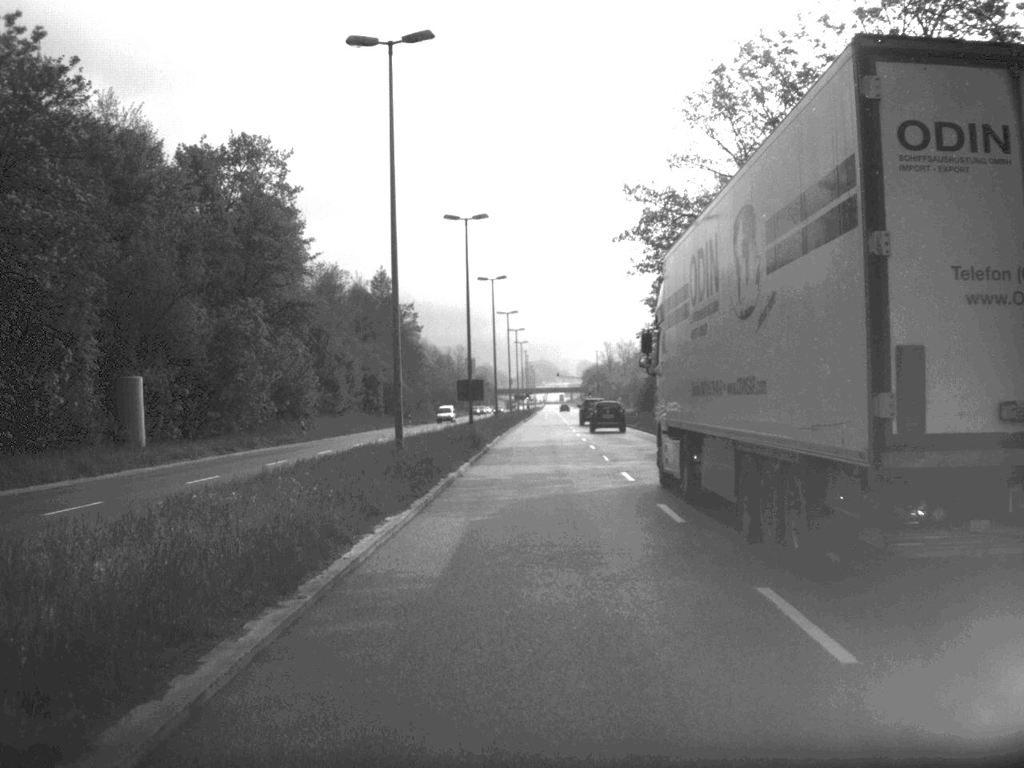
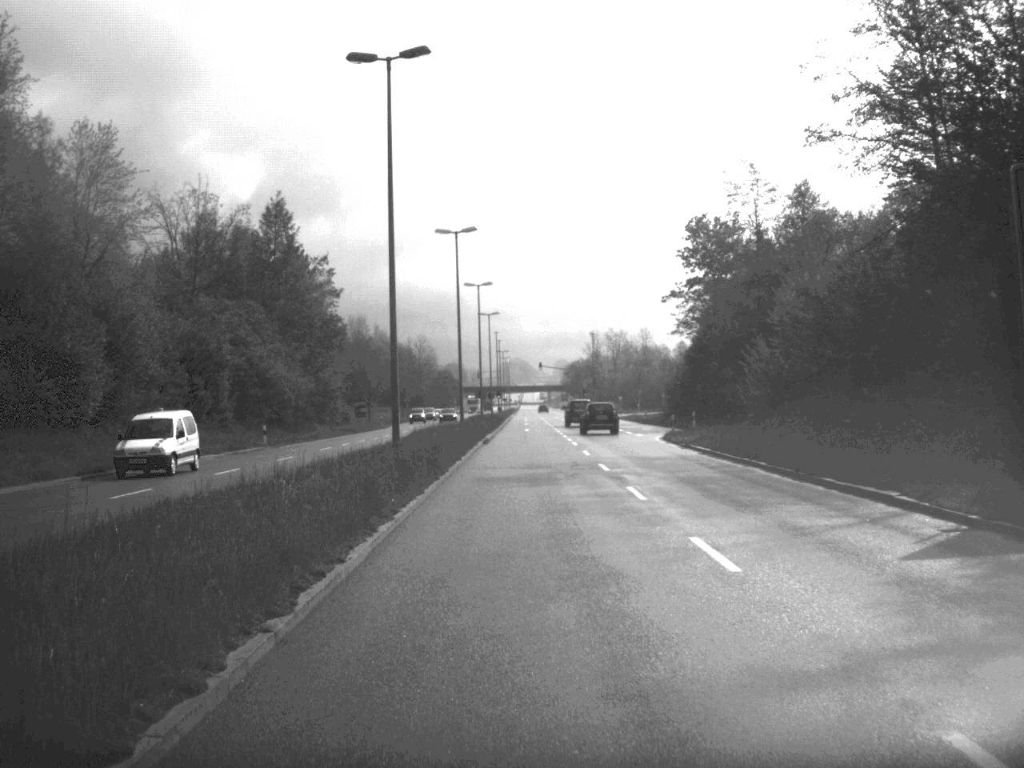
(+0.4, +57.6) m; +1°
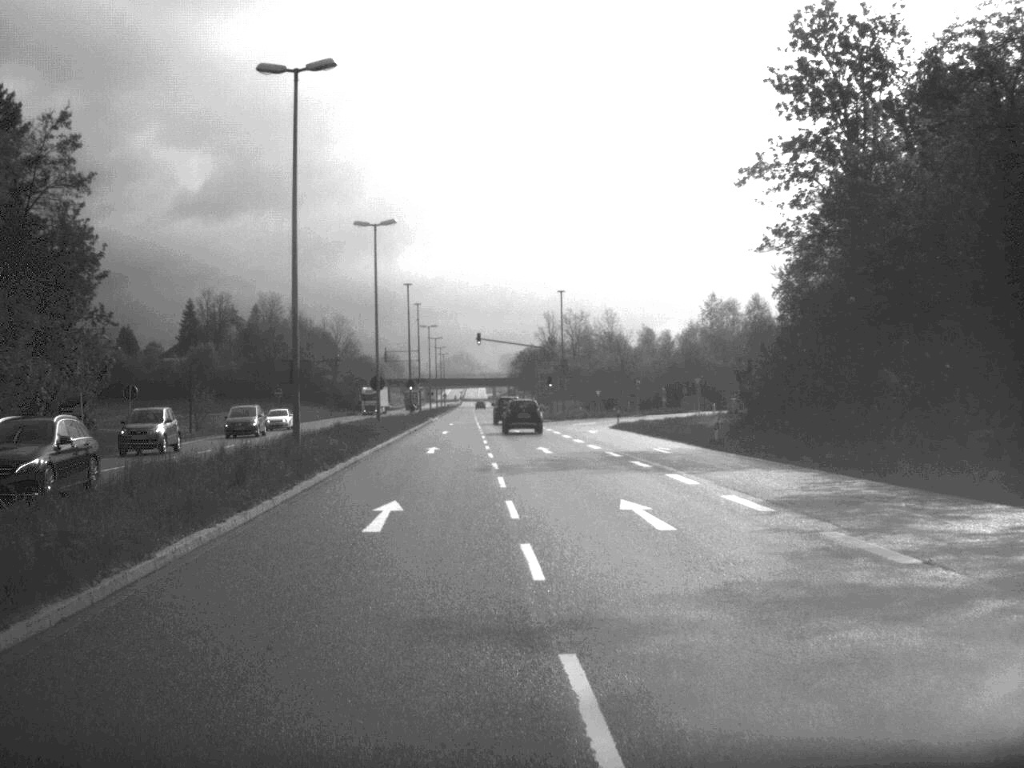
(+1.1, +59.8) m; +2°
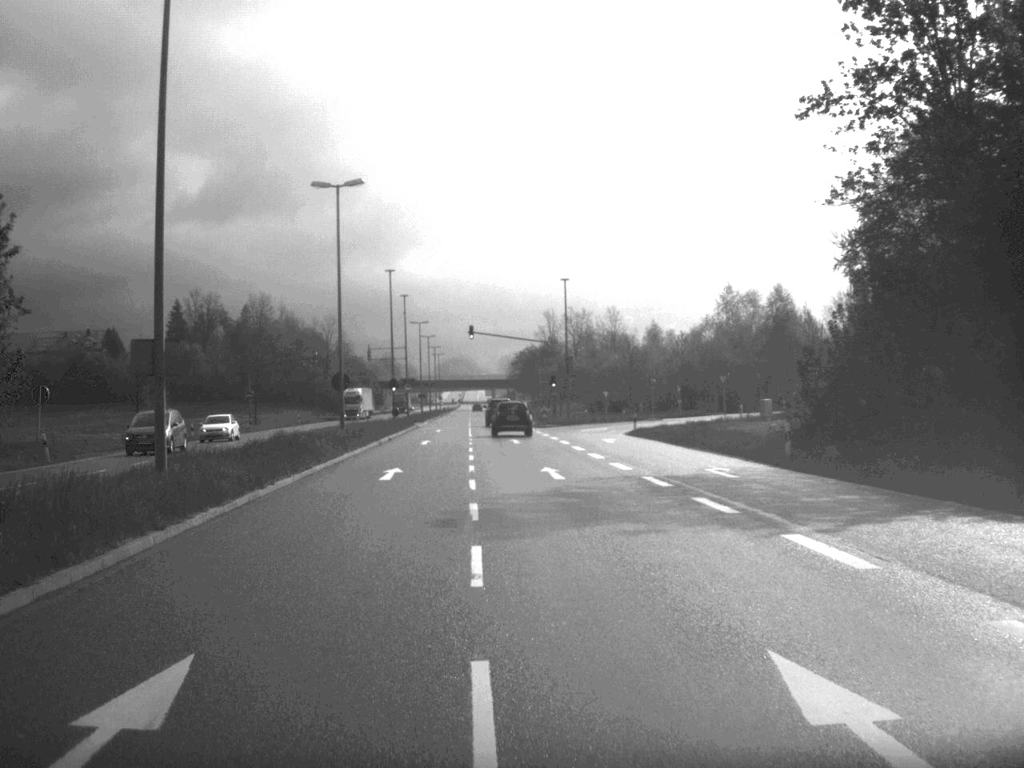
(0.0, +12.2) m; 0°
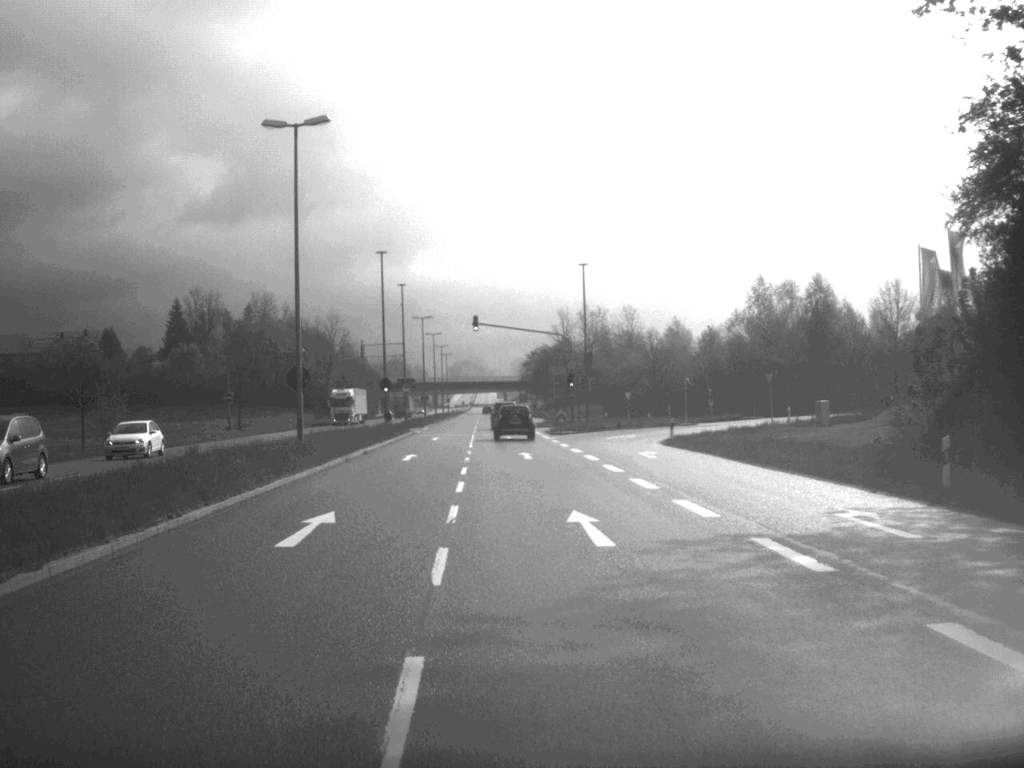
(-0.1, +11.7) m; -1°
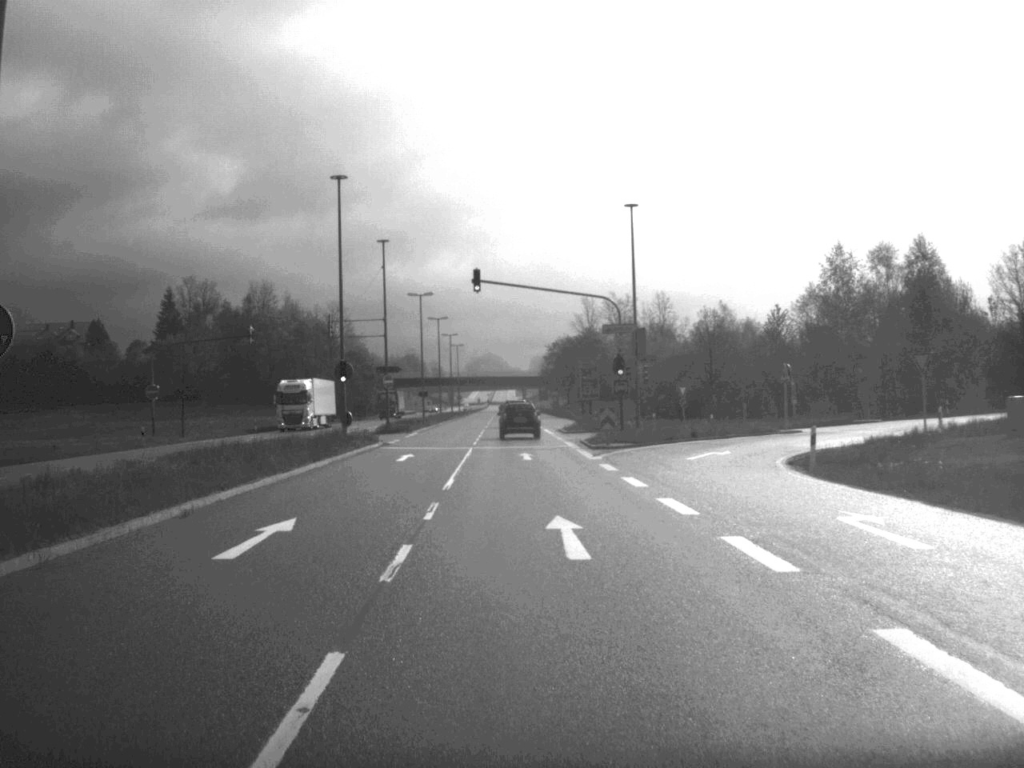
(-0.2, +23.9) m; -1°
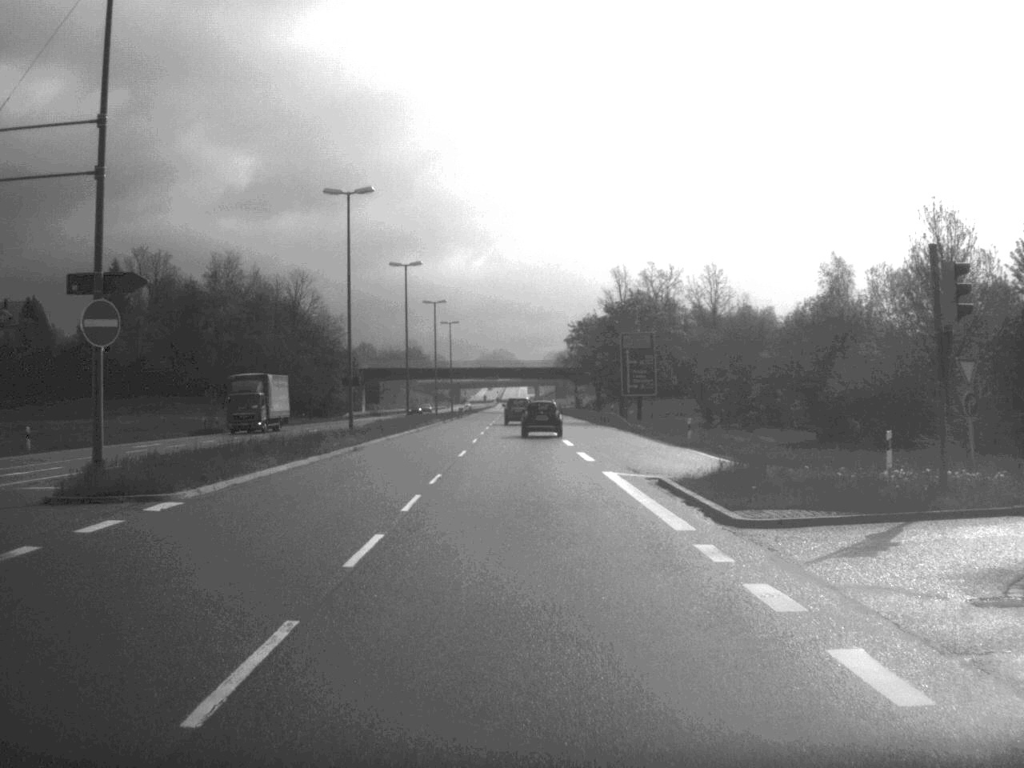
(-0.4, +48.6) m; -1°
